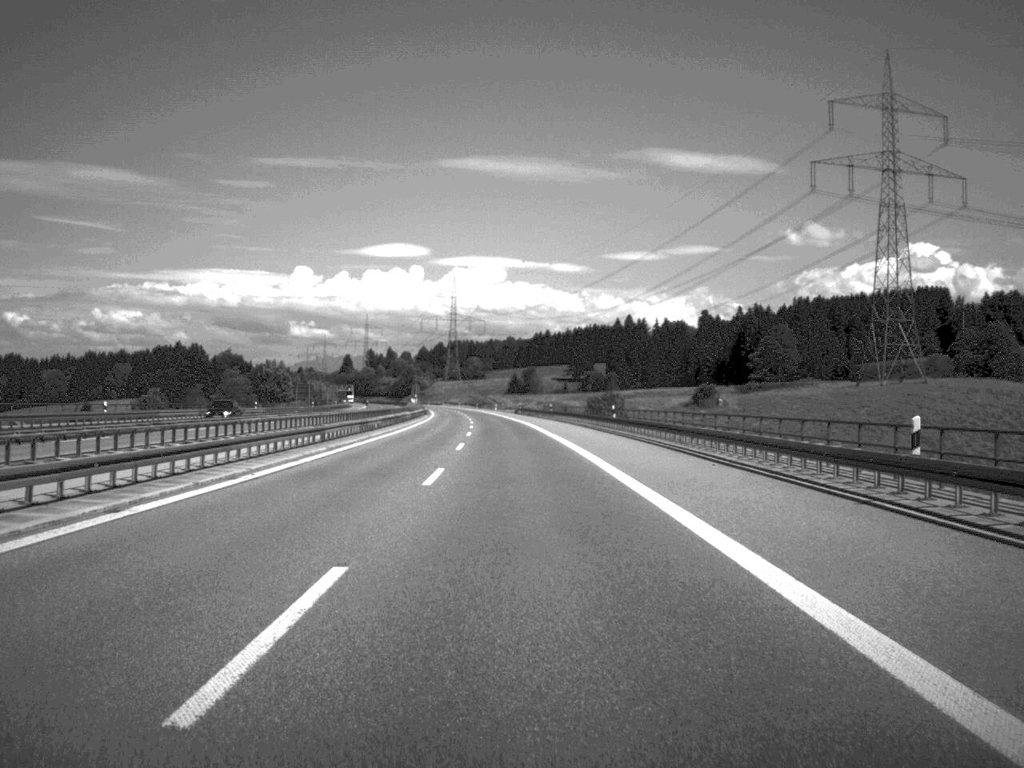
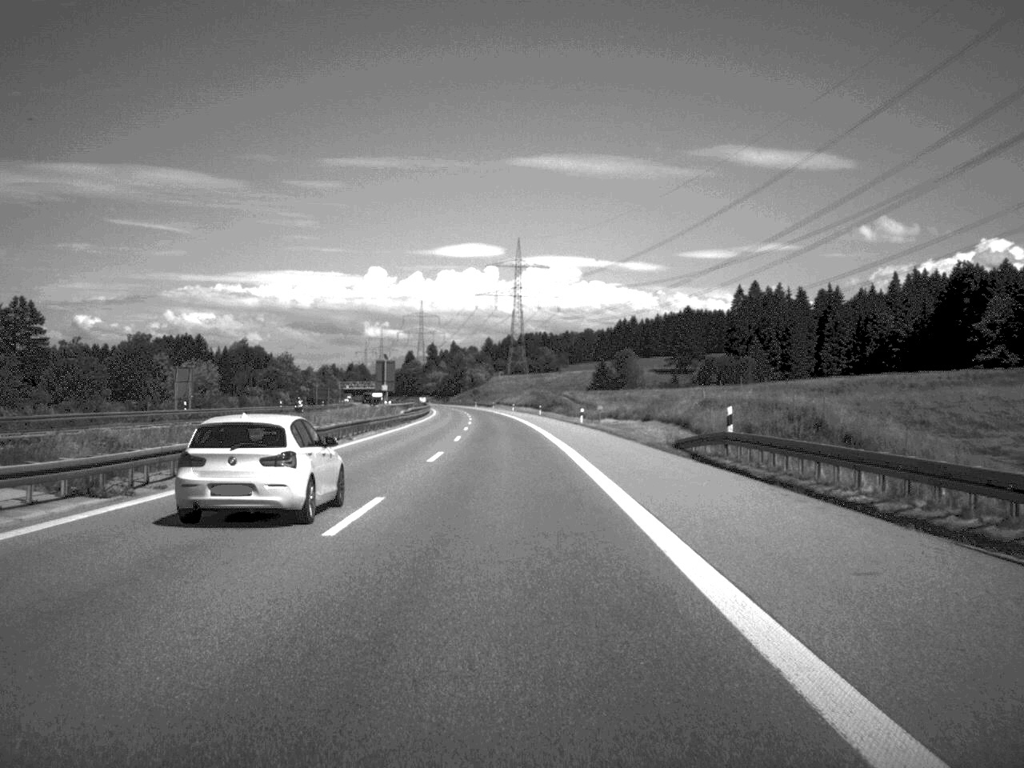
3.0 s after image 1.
(-4.0, +132.8) m; -4°
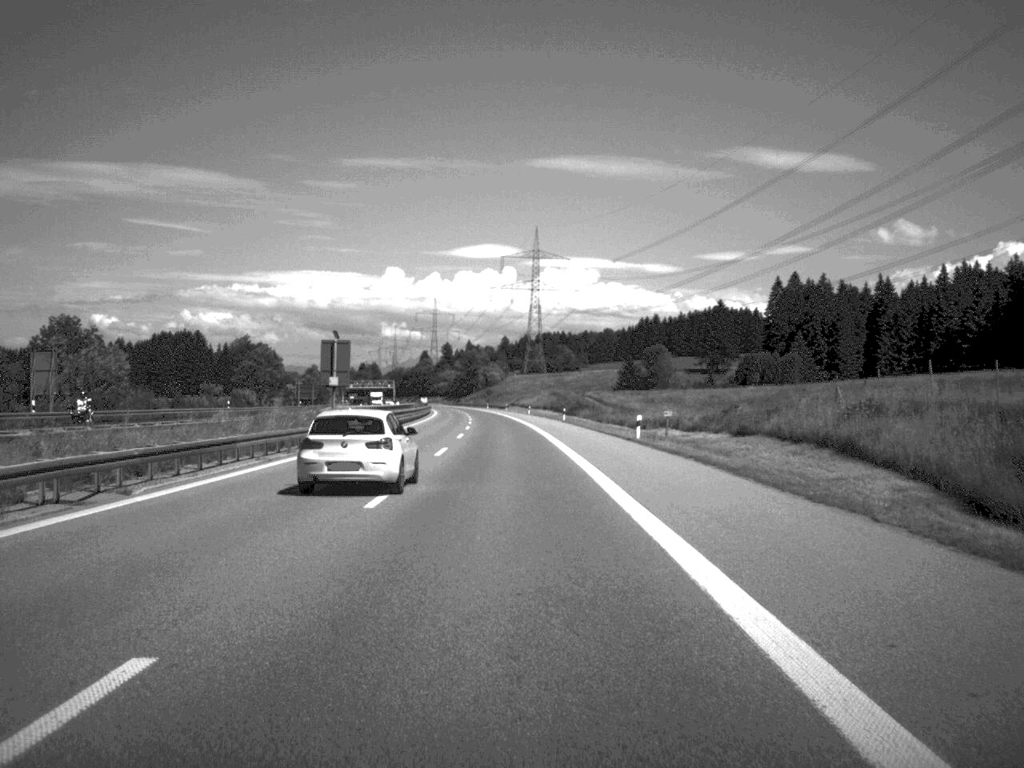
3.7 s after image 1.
(-0.2, +31.3) m; -1°
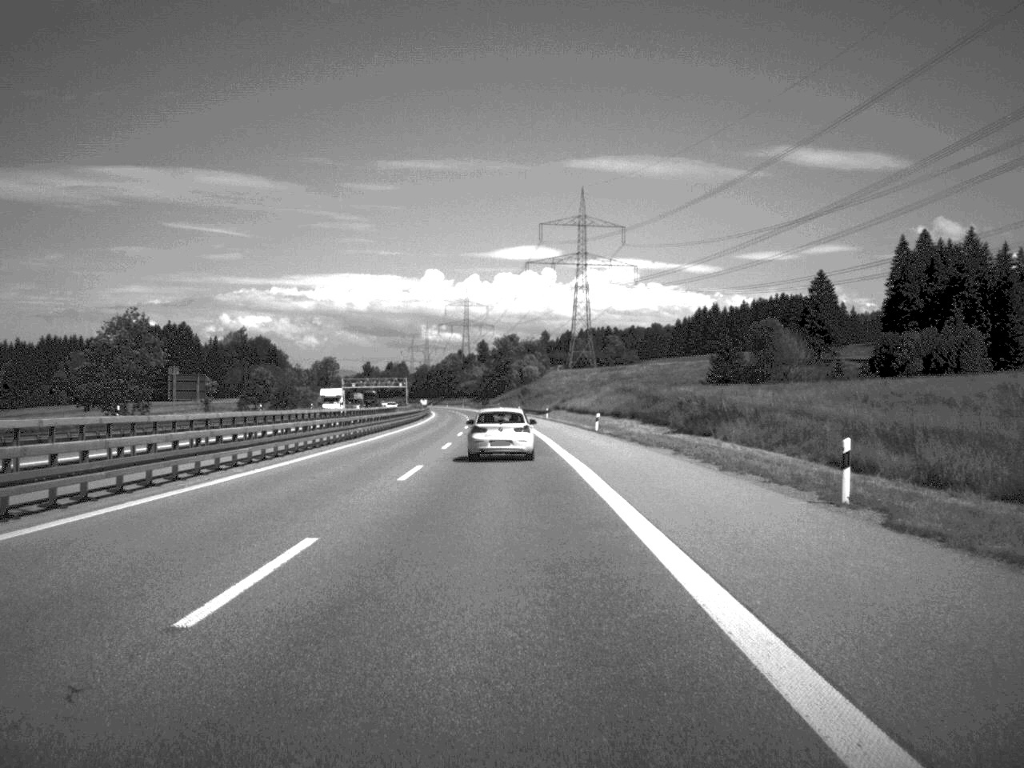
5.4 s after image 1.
(-1.3, +80.9) m; -2°
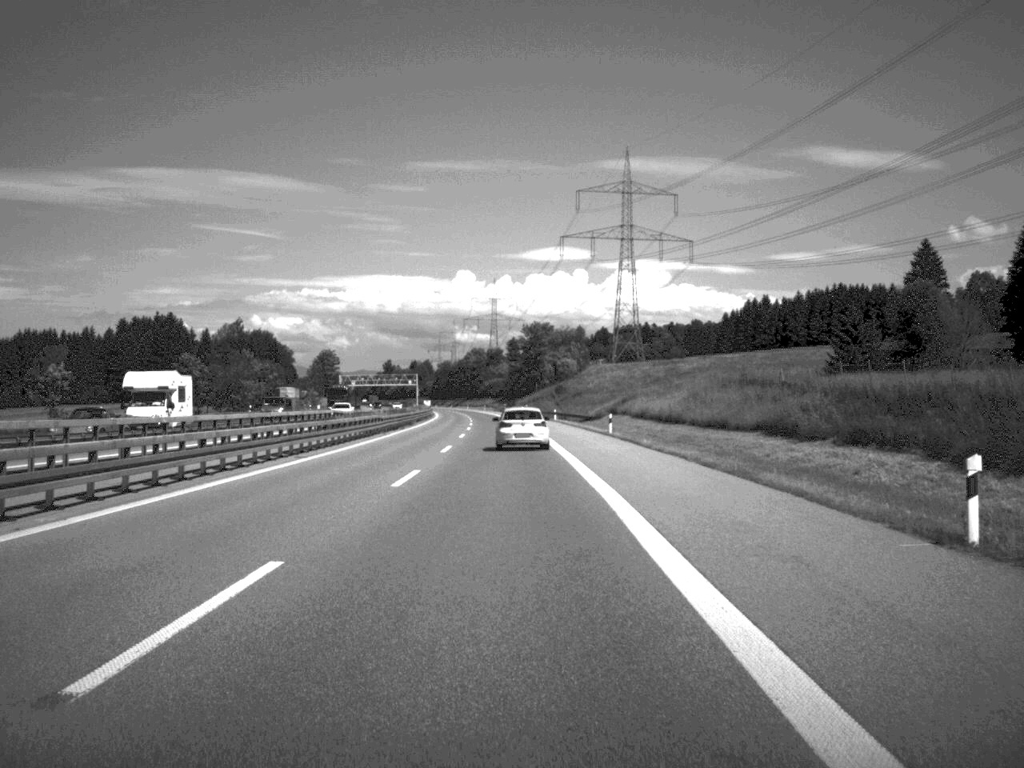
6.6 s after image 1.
(-0.7, +55.0) m; -1°
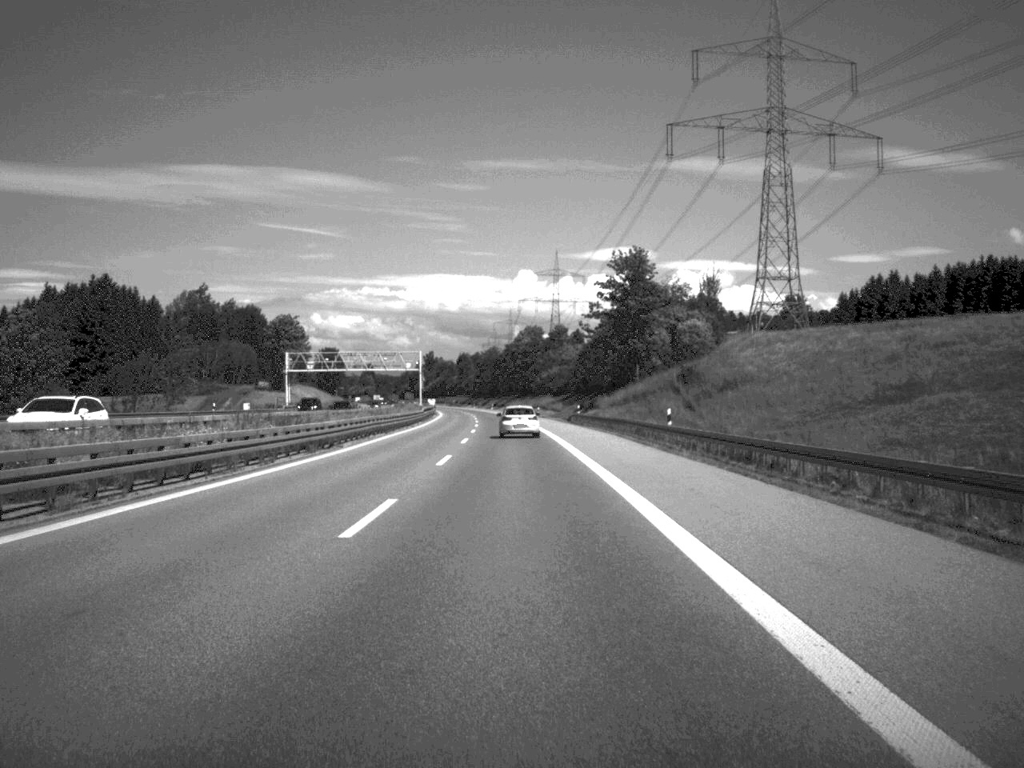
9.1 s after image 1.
(-3.0, +115.6) m; -3°
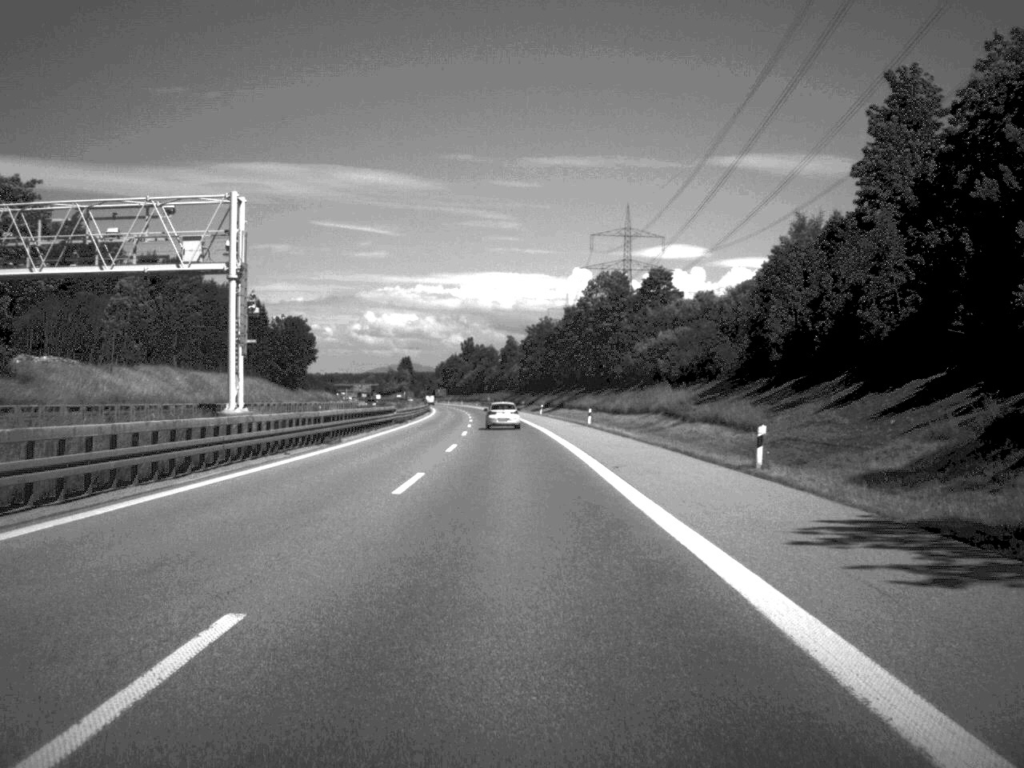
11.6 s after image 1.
(-2.7, +117.4) m; -3°
